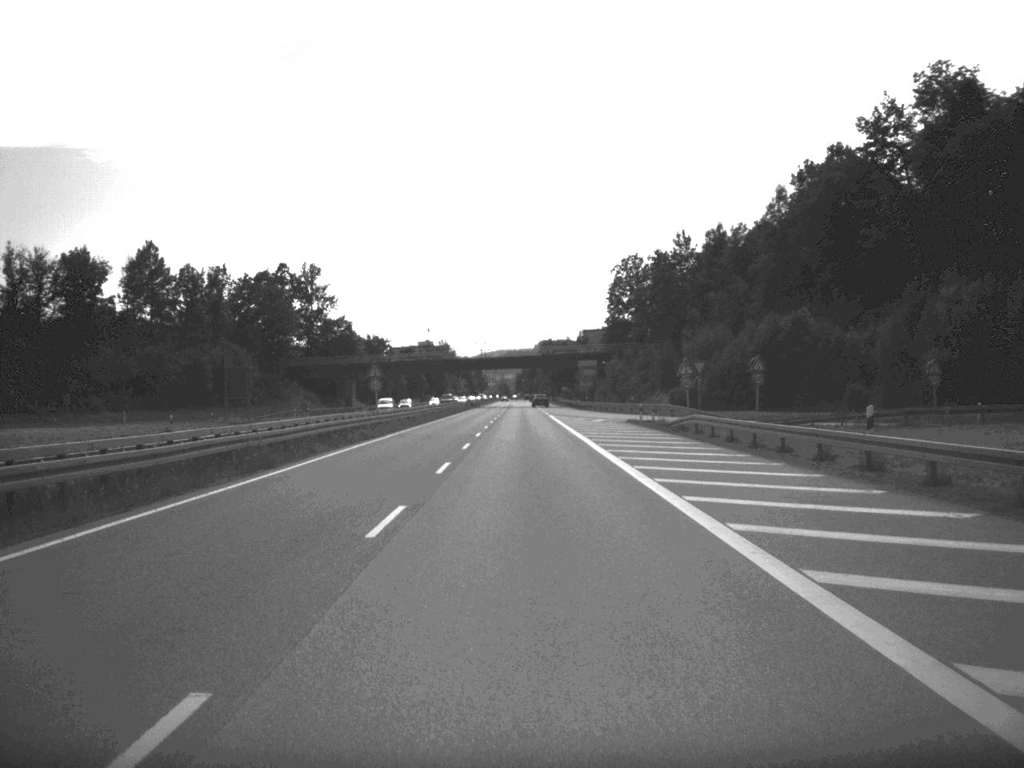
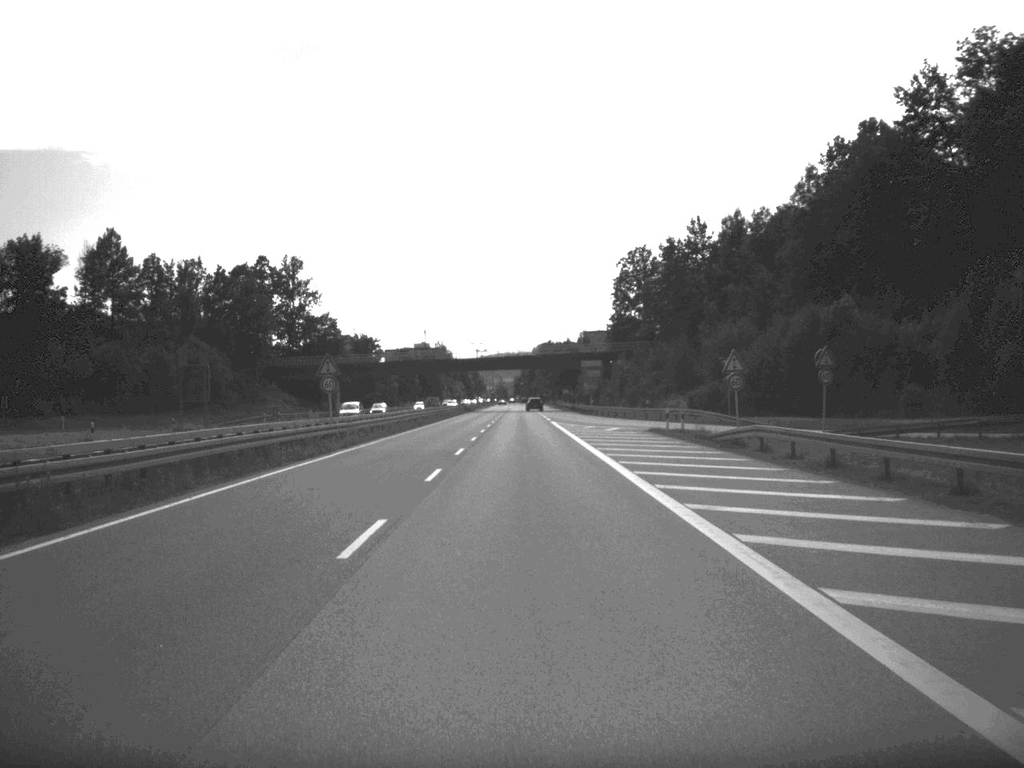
(0.0, +13.3) m; 0°
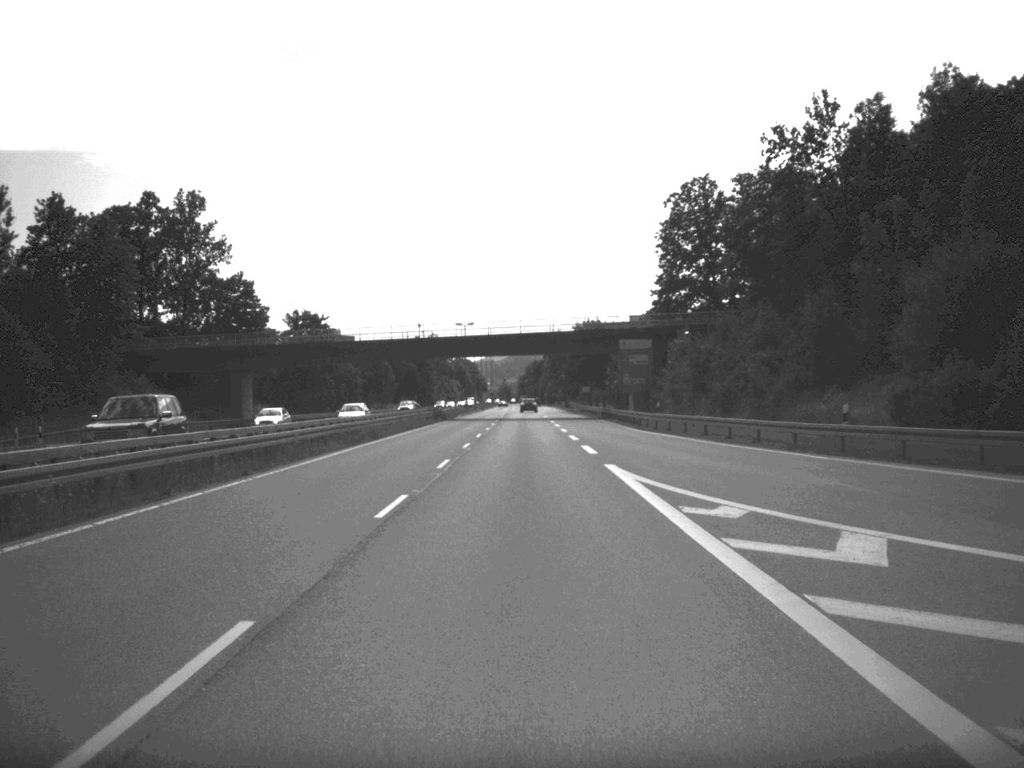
(-0.2, +53.4) m; 0°
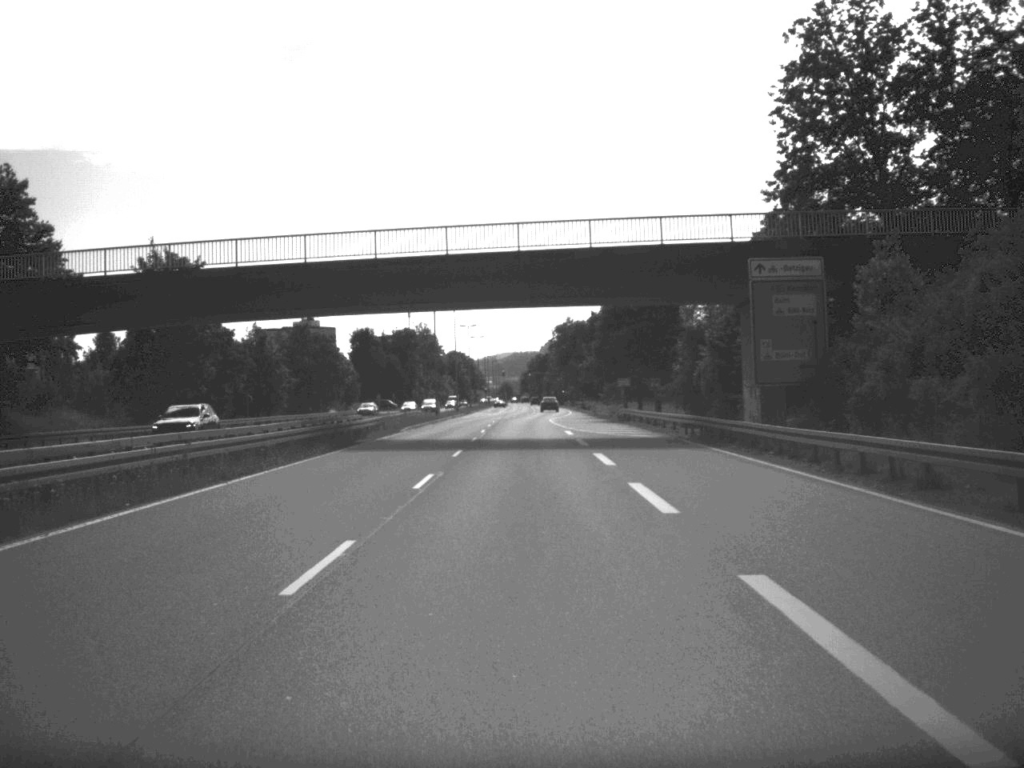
(-0.2, +53.4) m; 0°
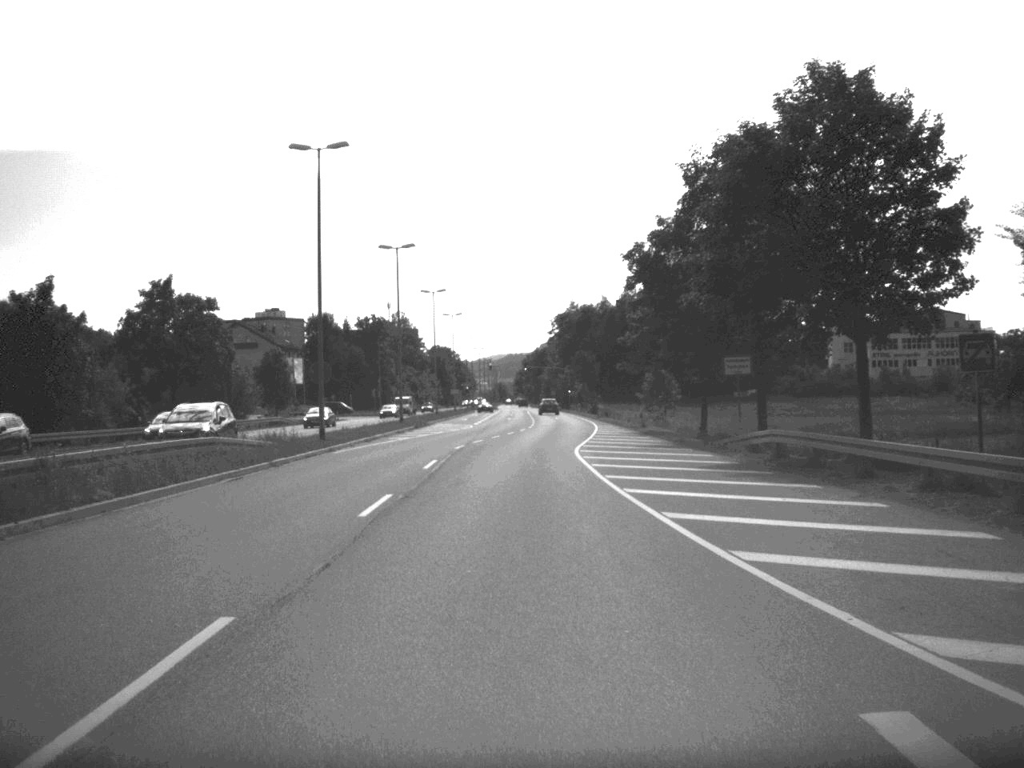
(0.0, +51.6) m; 0°
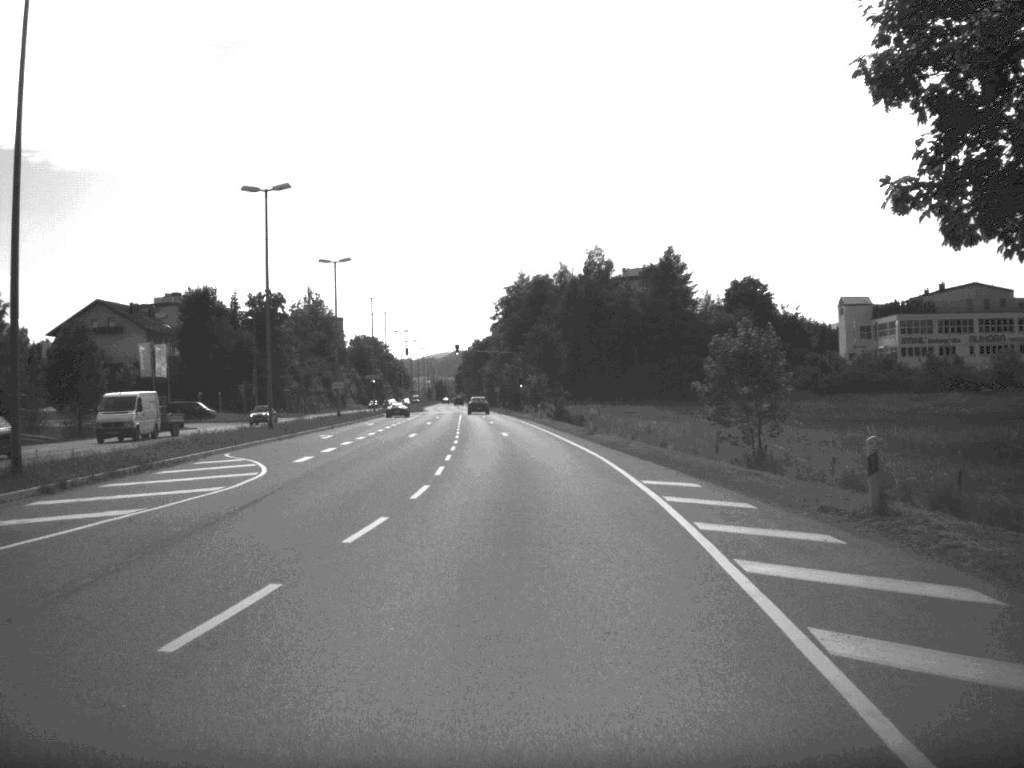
(+0.9, +49.8) m; +2°
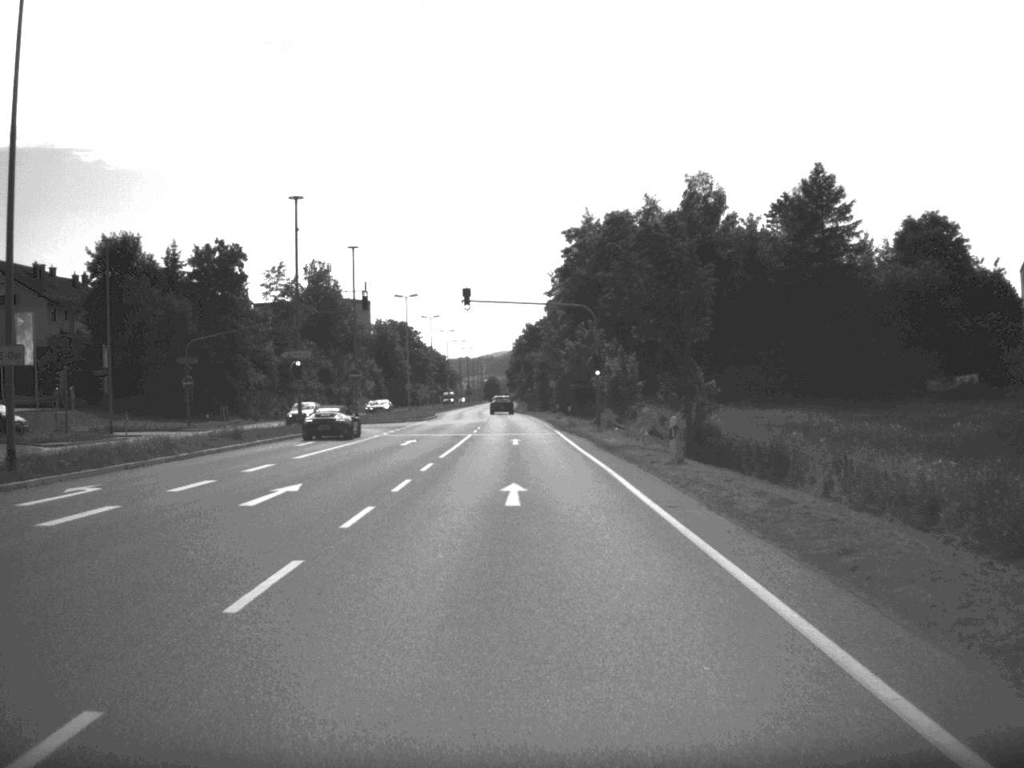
(-1.1, +57.2) m; -3°
